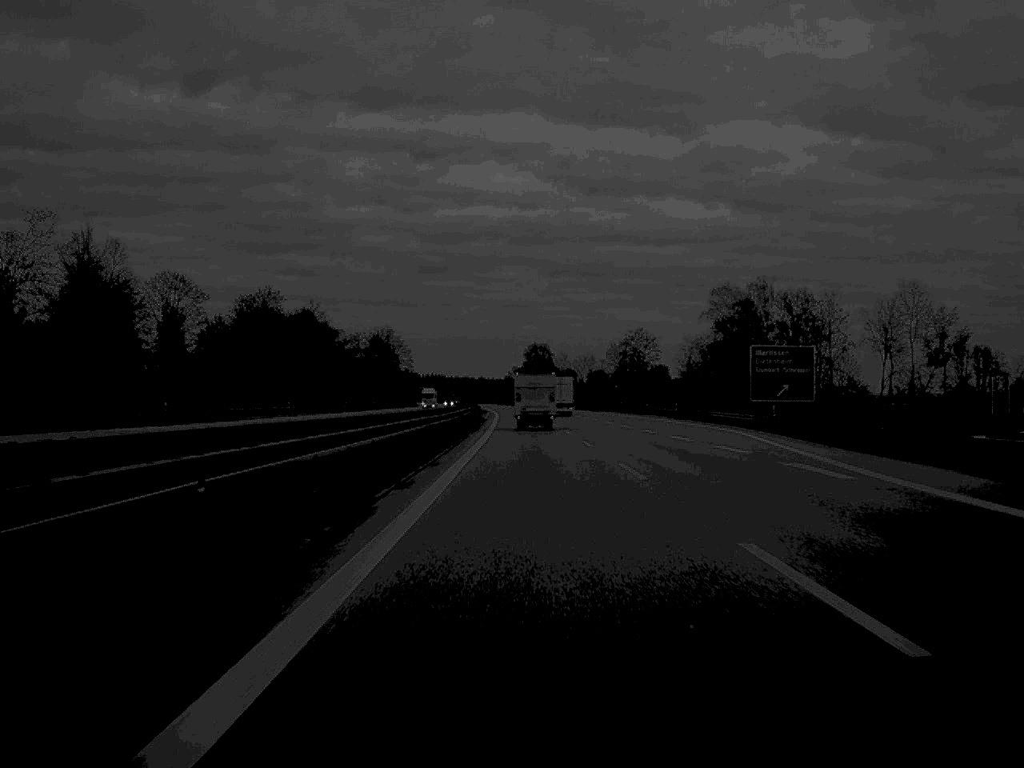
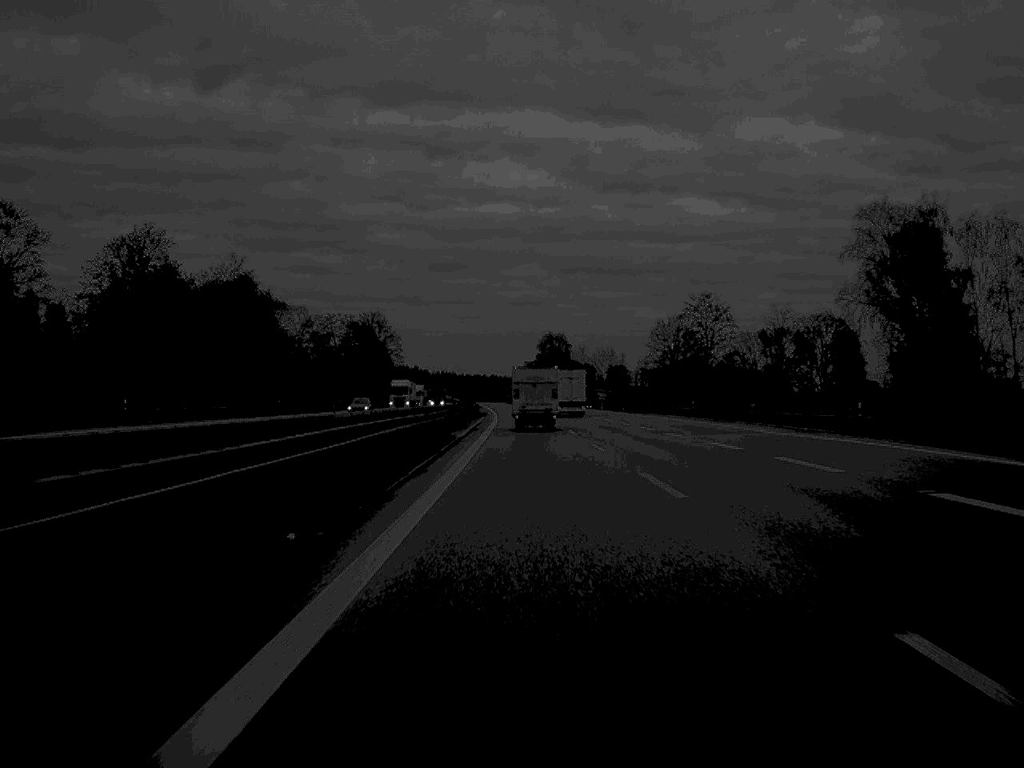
(-0.3, +58.1) m; -1°
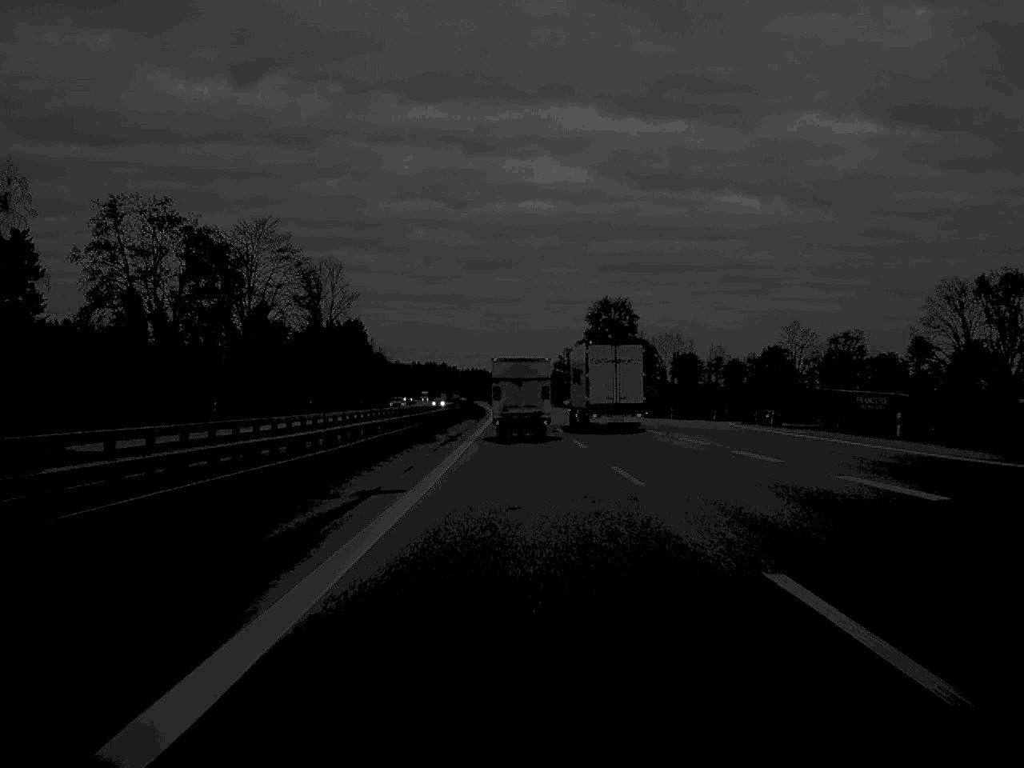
(-1.7, +138.0) m; -2°
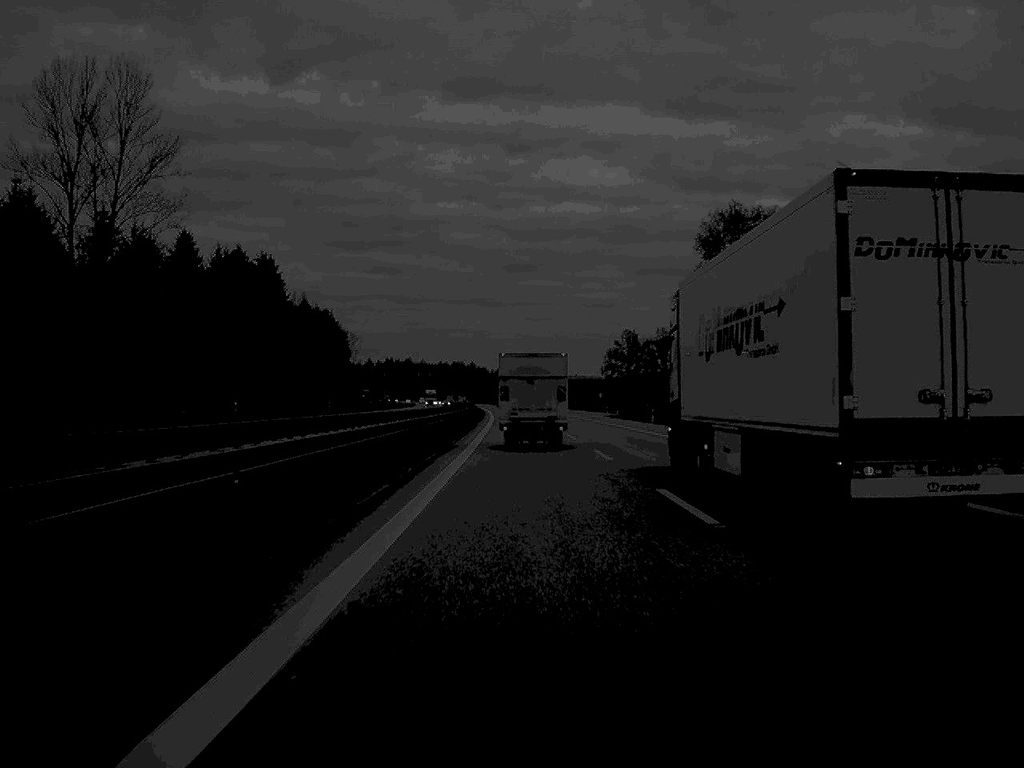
(-1.8, +132.1) m; -1°
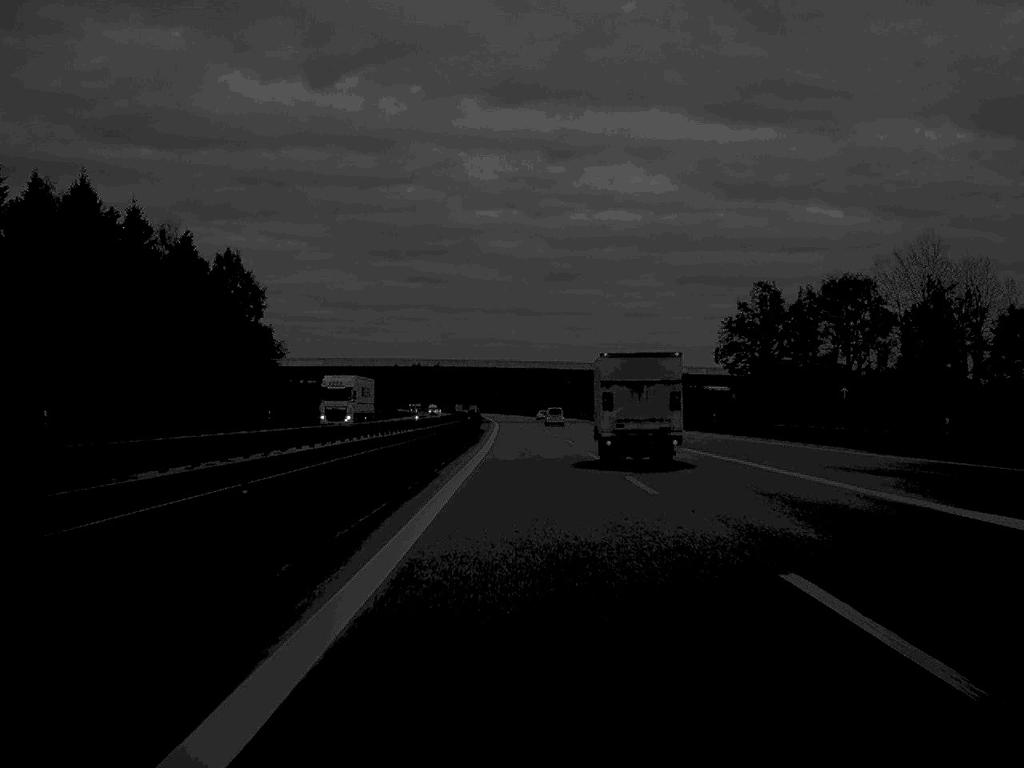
(-2.1, +134.0) m; -2°
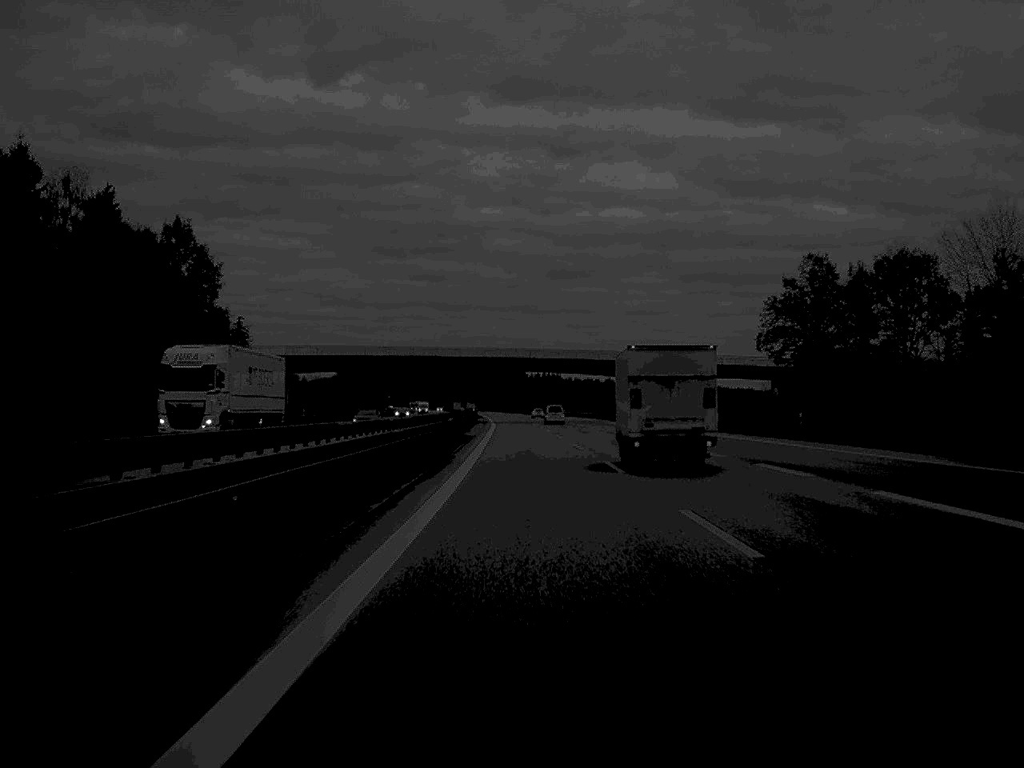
(0.0, +27.2) m; 0°
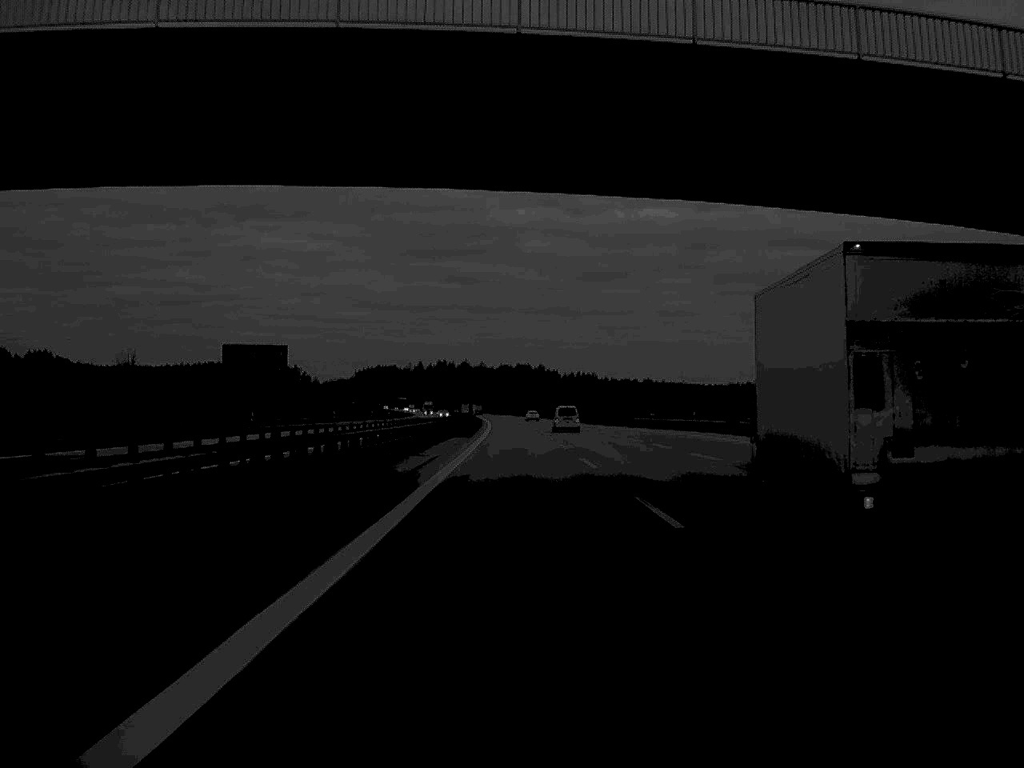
(-1.3, +121.5) m; -1°
